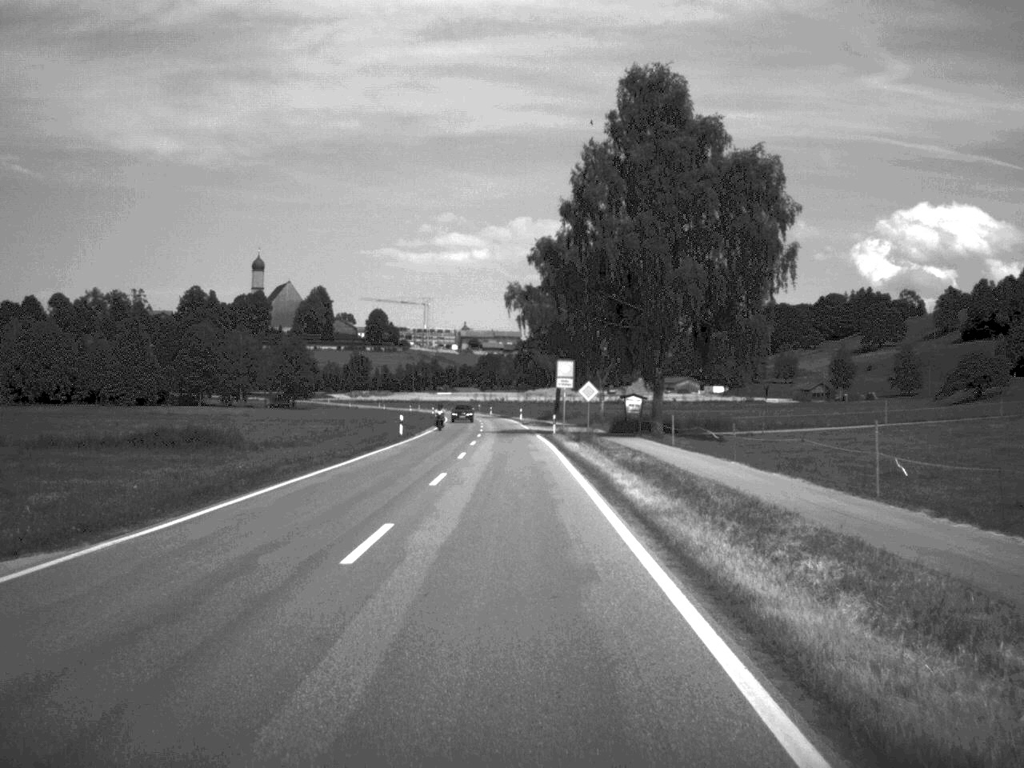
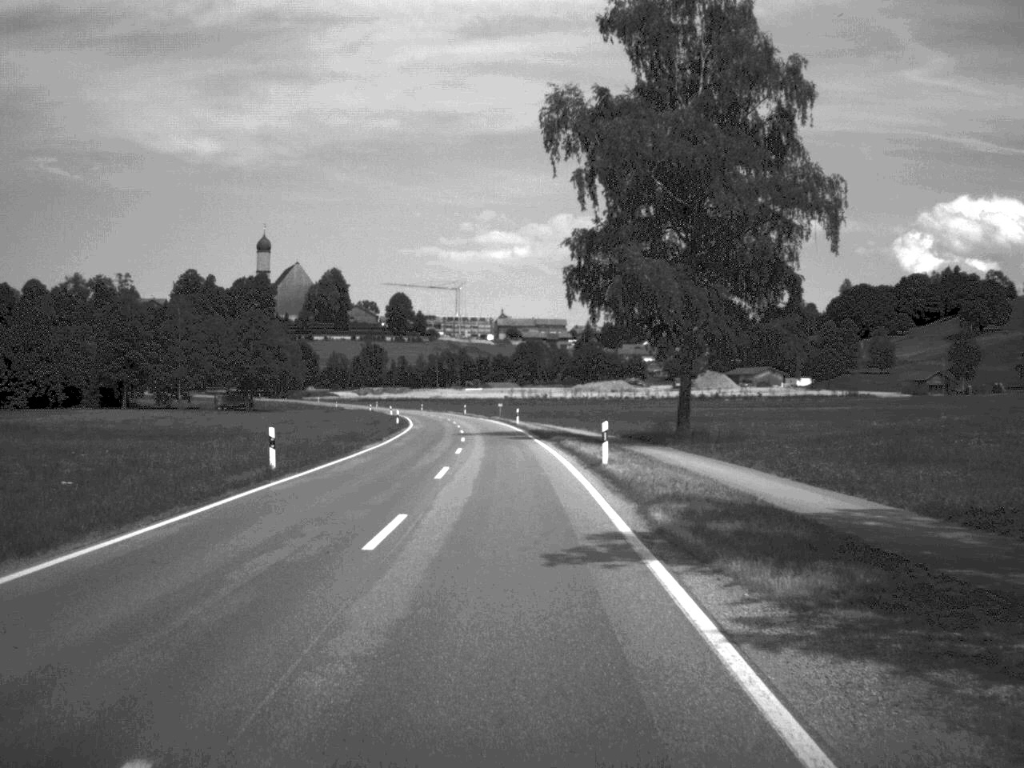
(-1.2, +81.9) m; -2°
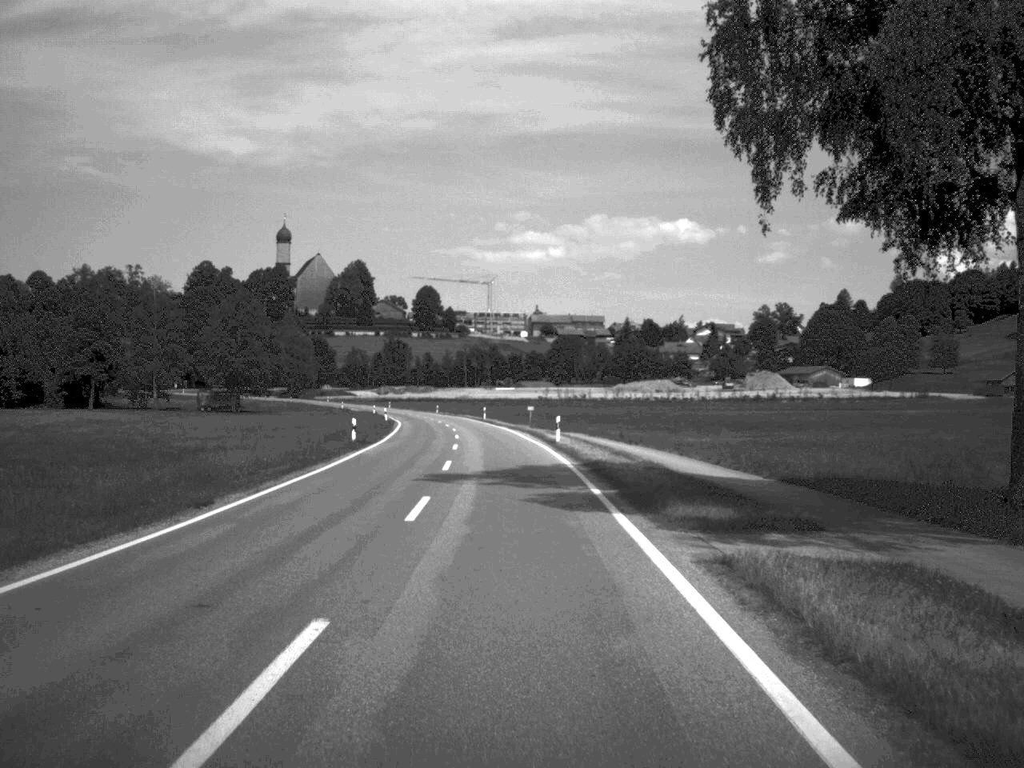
(-0.4, +31.8) m; -2°
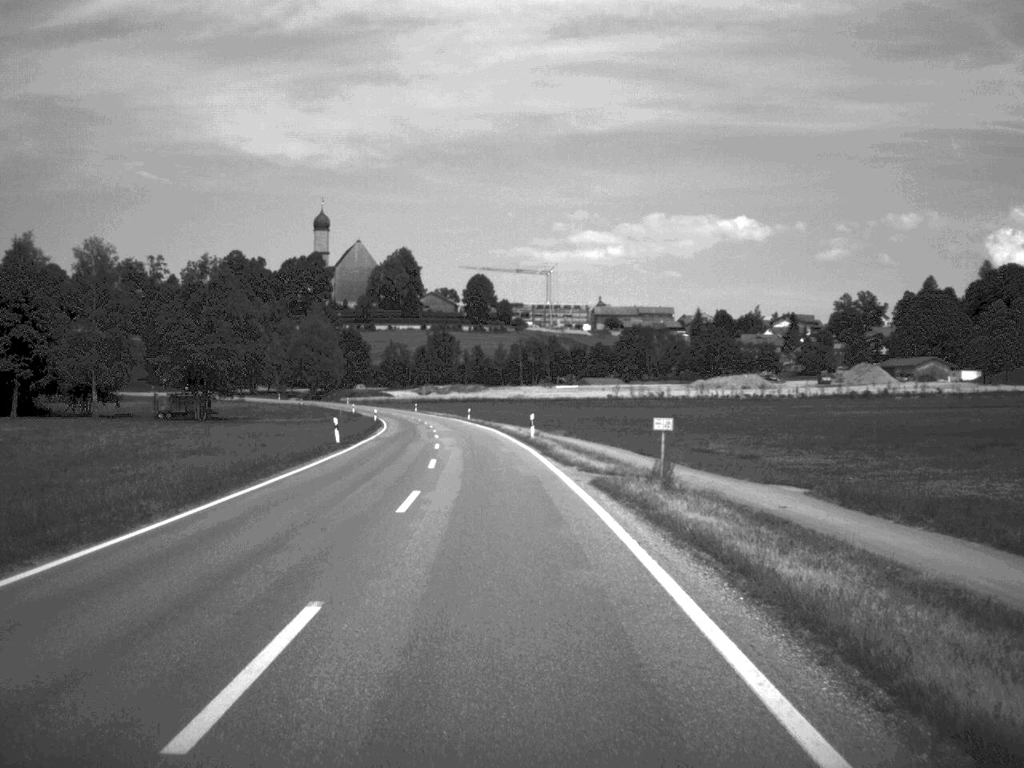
(-1.0, +46.7) m; -3°
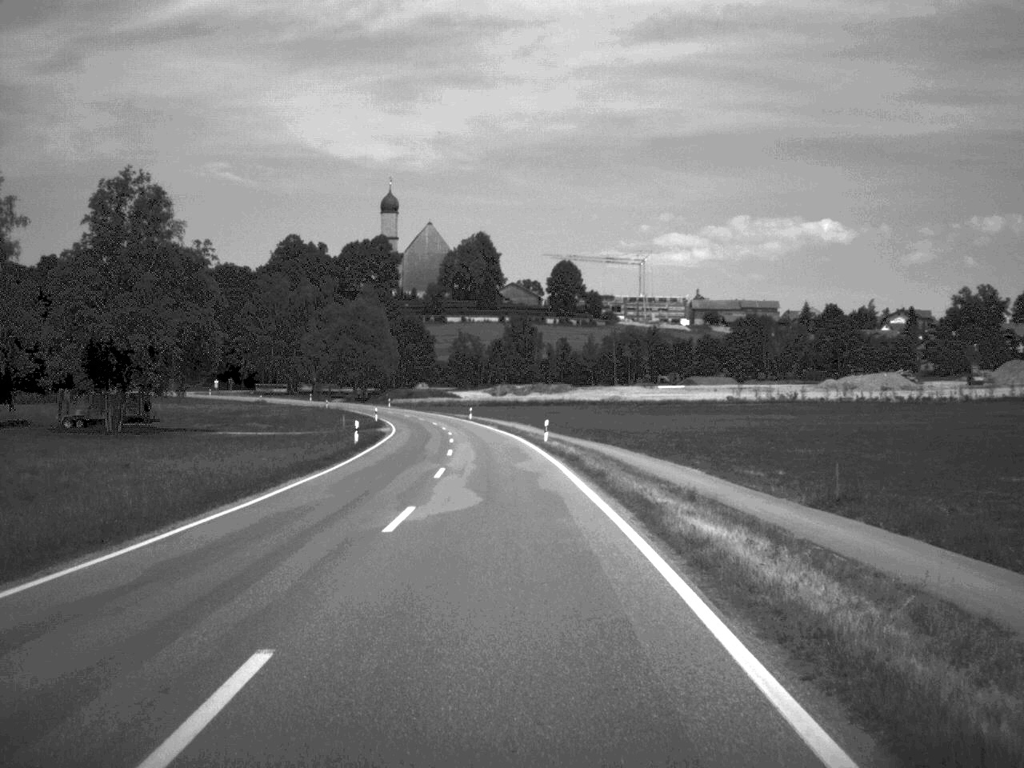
(-1.8, +49.1) m; -4°
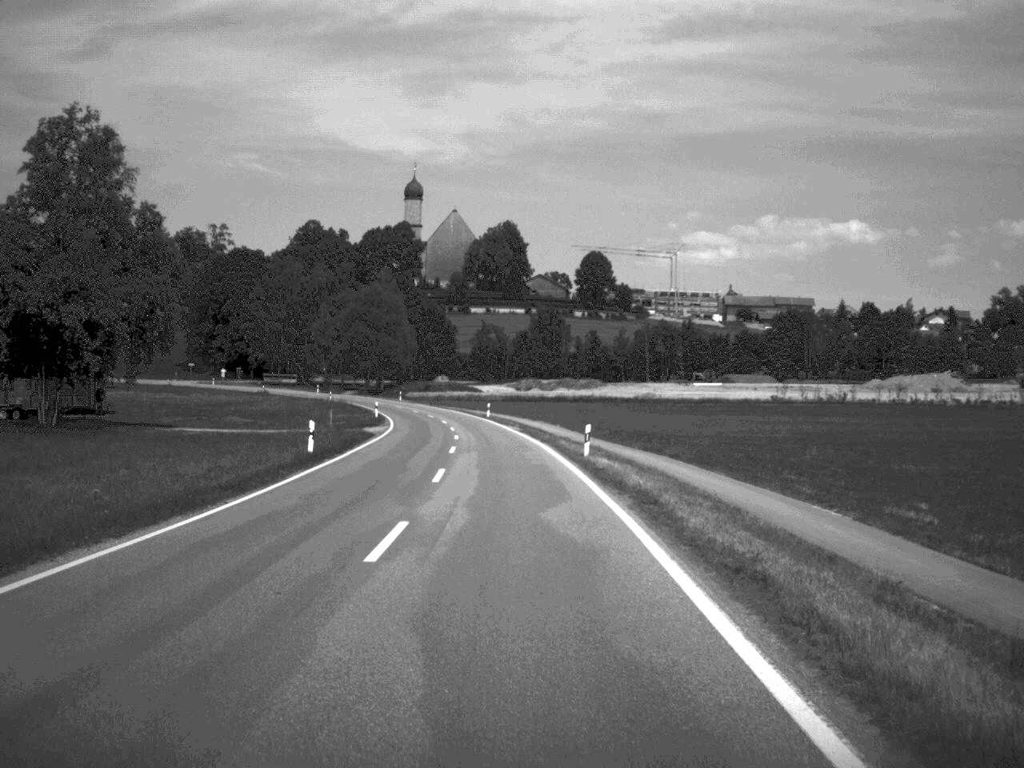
(-0.2, +15.1) m; -1°
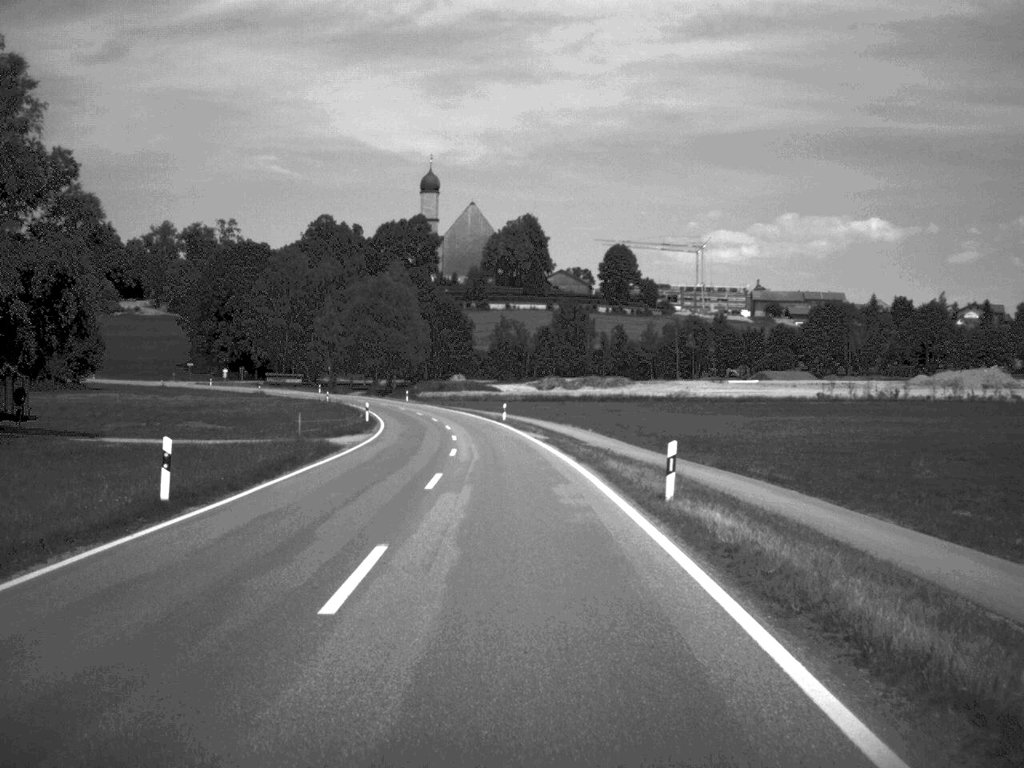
(-0.1, +15.1) m; -1°
